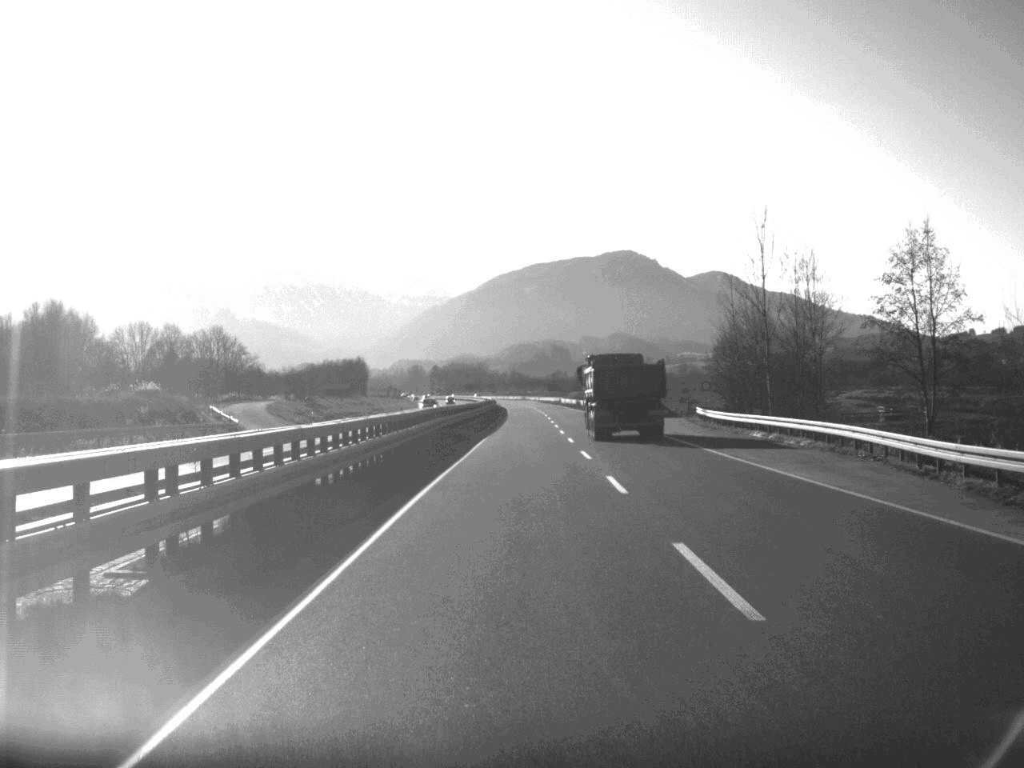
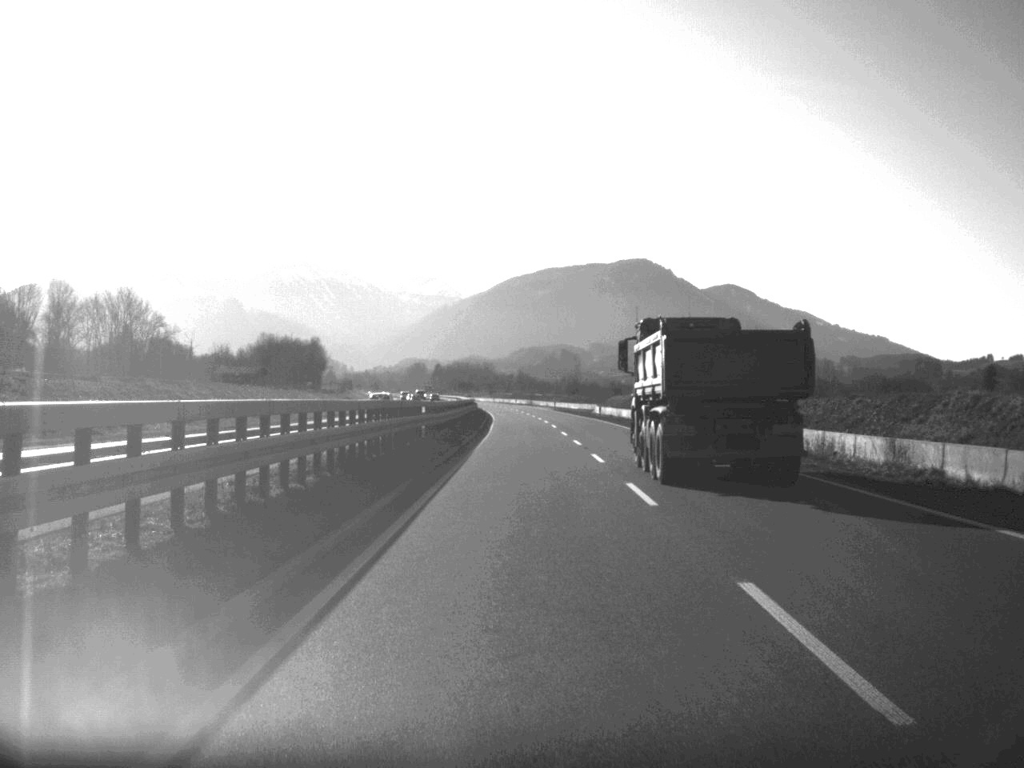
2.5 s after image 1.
(0.0, +86.1) m; 0°
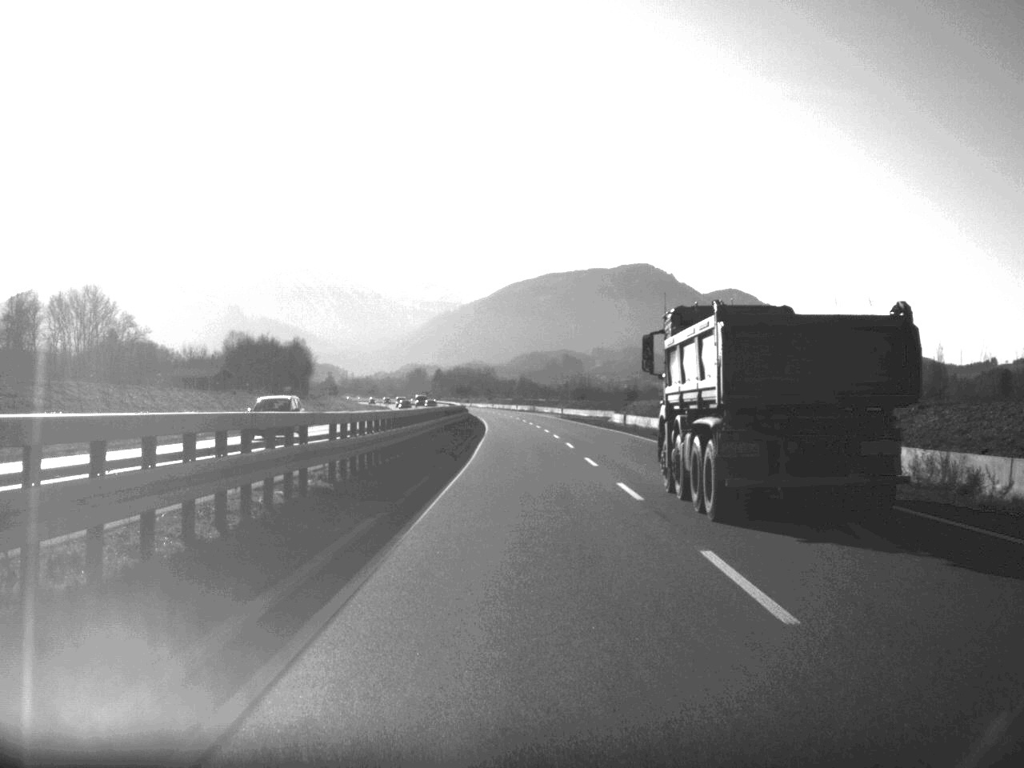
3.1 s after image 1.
(0.0, +21.2) m; 0°
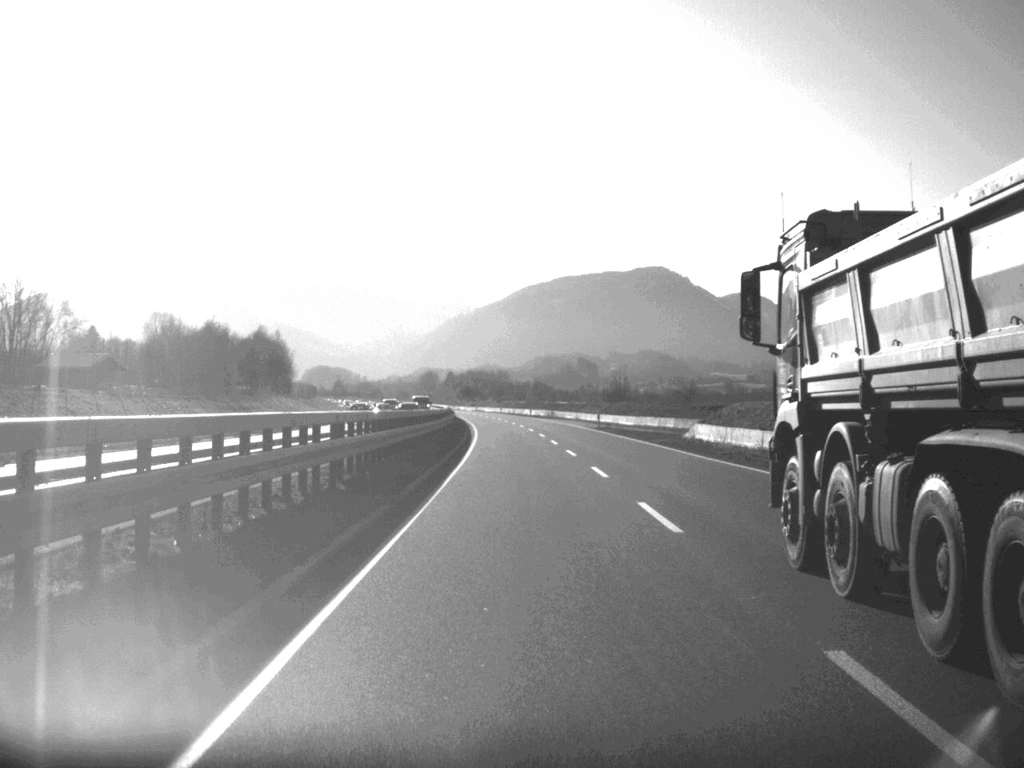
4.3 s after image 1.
(-0.2, +41.2) m; -1°
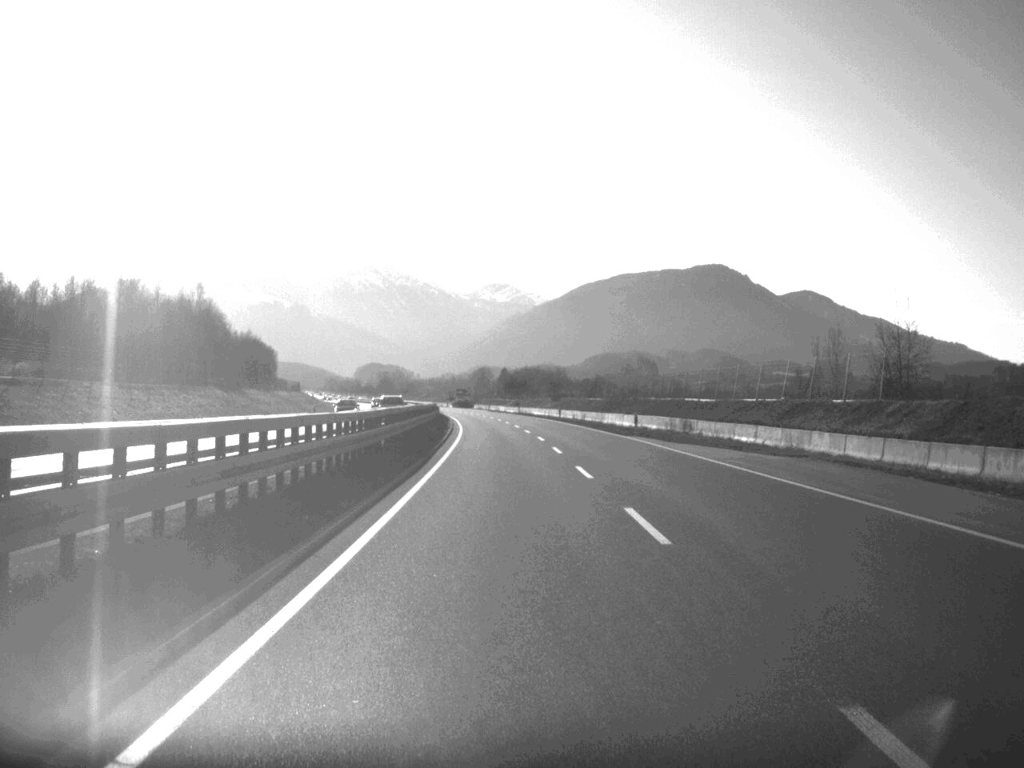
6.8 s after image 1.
(-1.8, +84.8) m; -3°
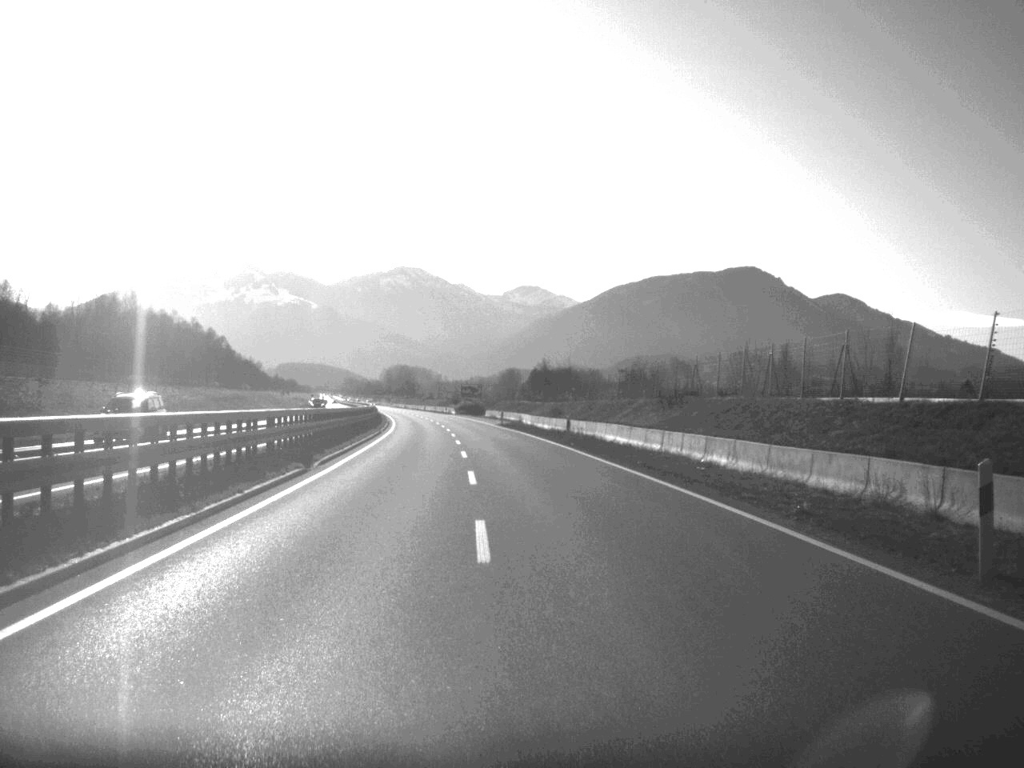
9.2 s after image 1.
(-1.1, +84.5) m; -1°
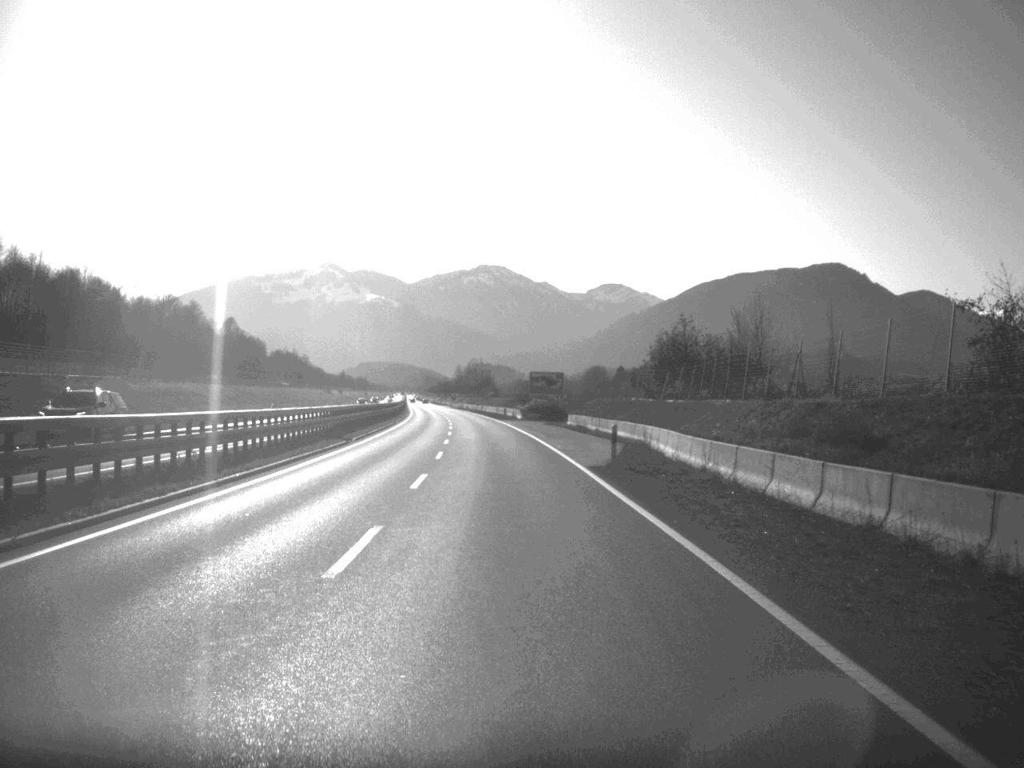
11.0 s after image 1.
(-1.8, +60.6) m; -4°
